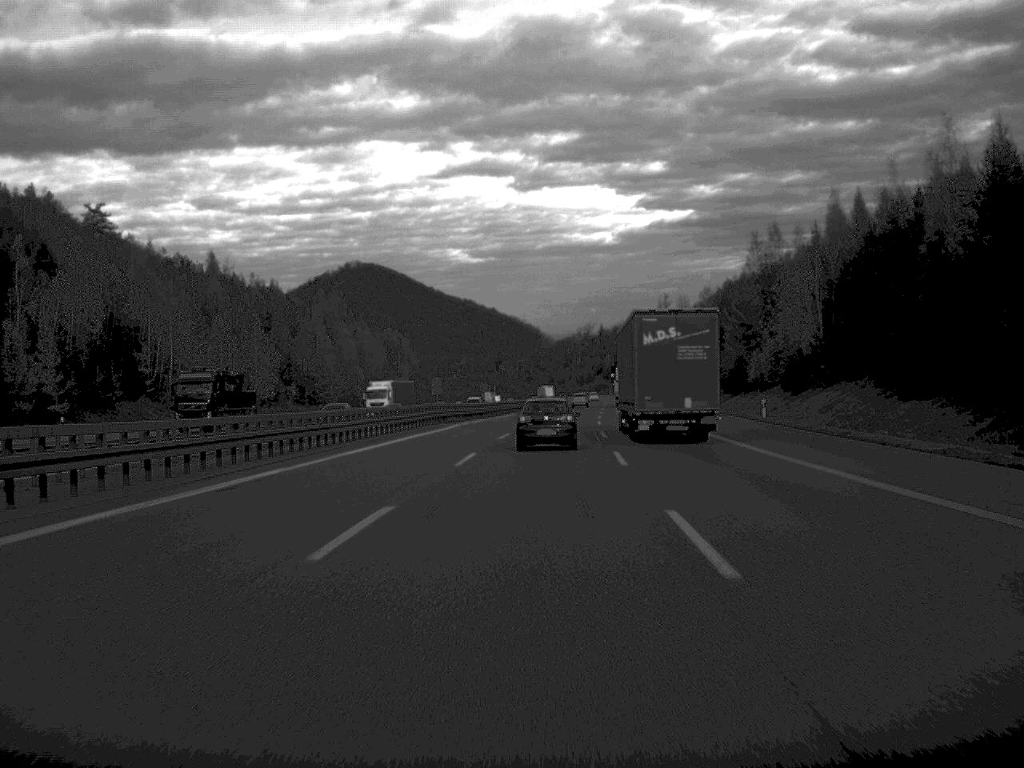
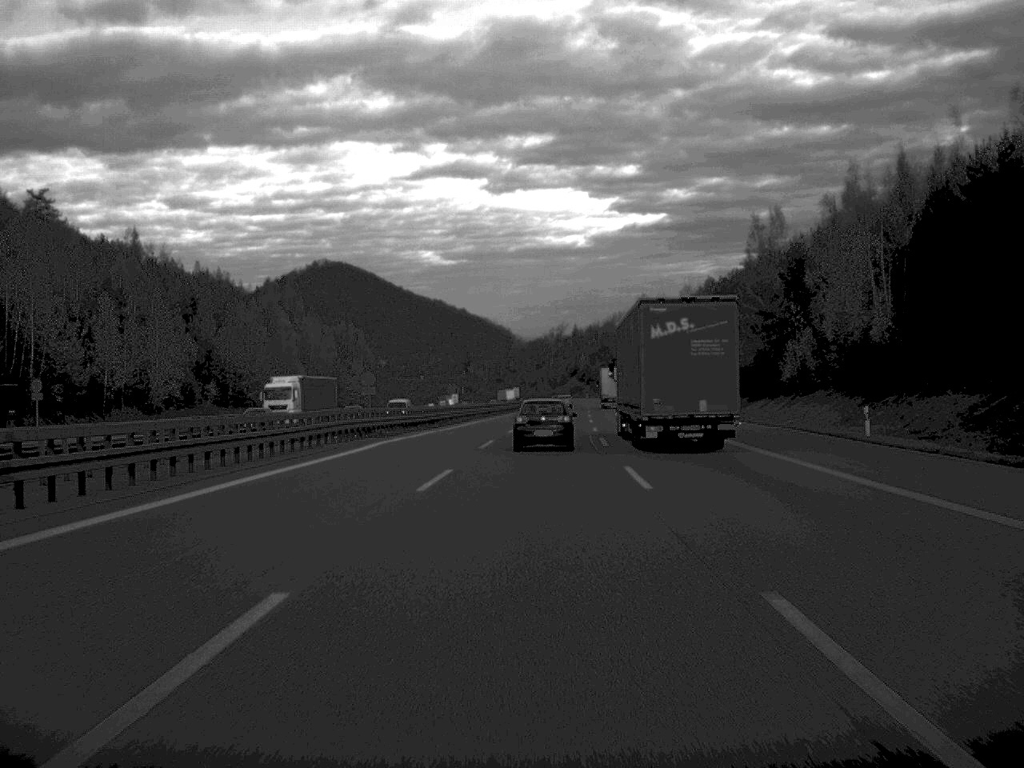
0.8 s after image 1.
(+0.3, +24.4) m; +1°
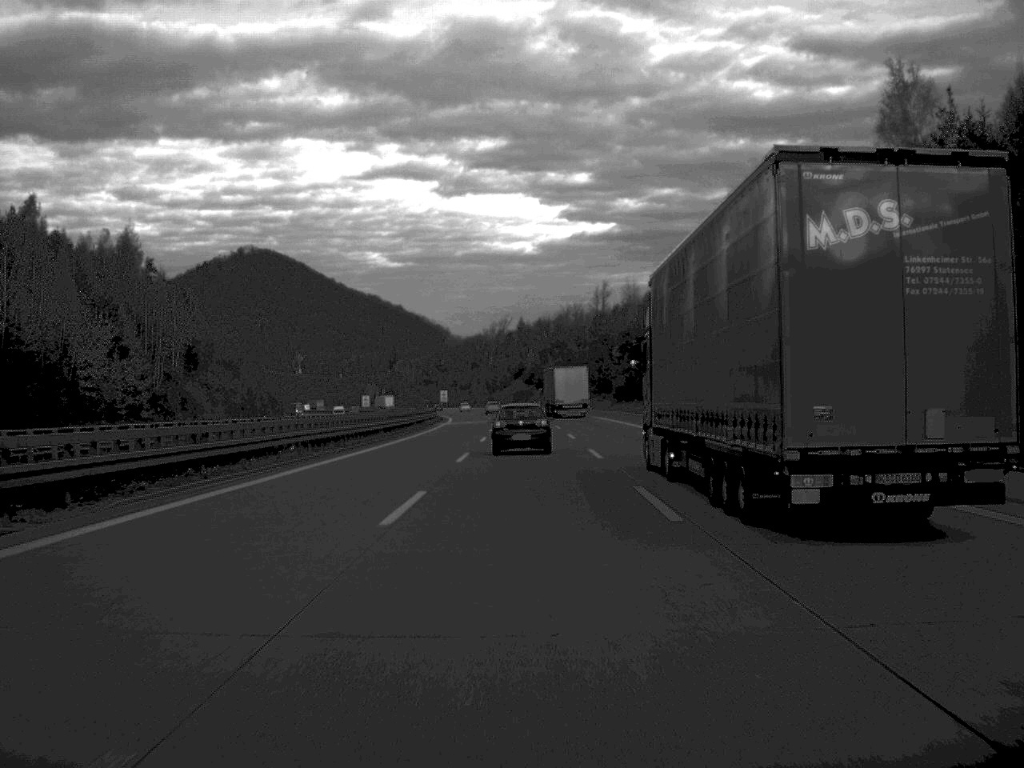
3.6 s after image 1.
(+2.5, +91.6) m; +3°
